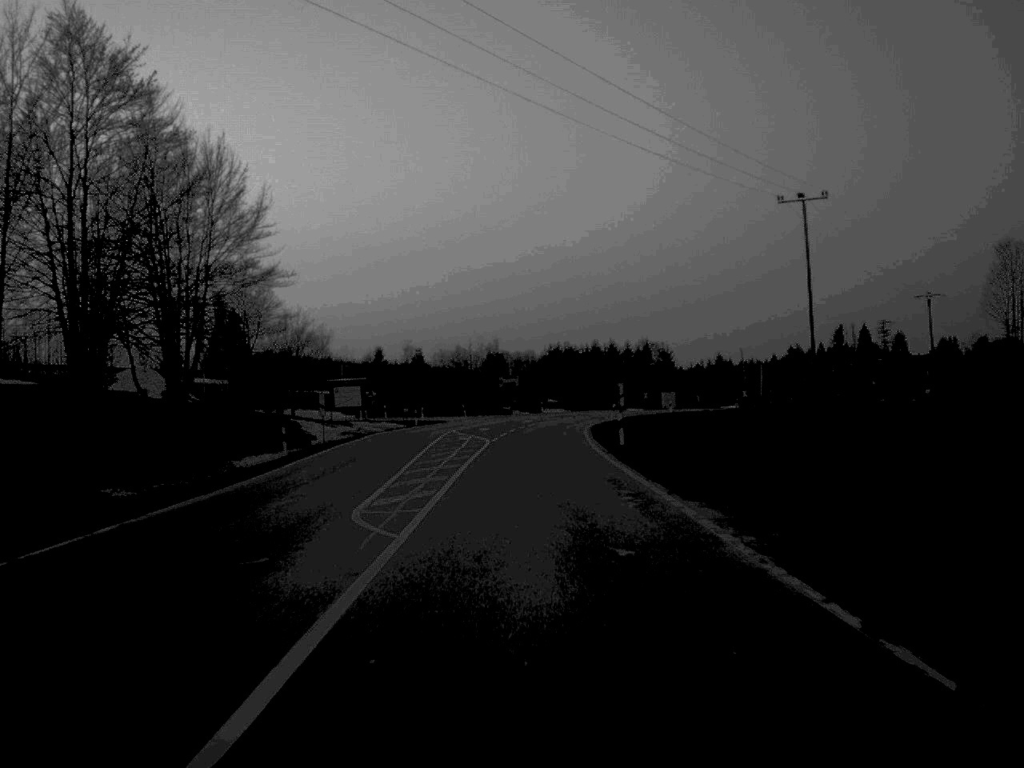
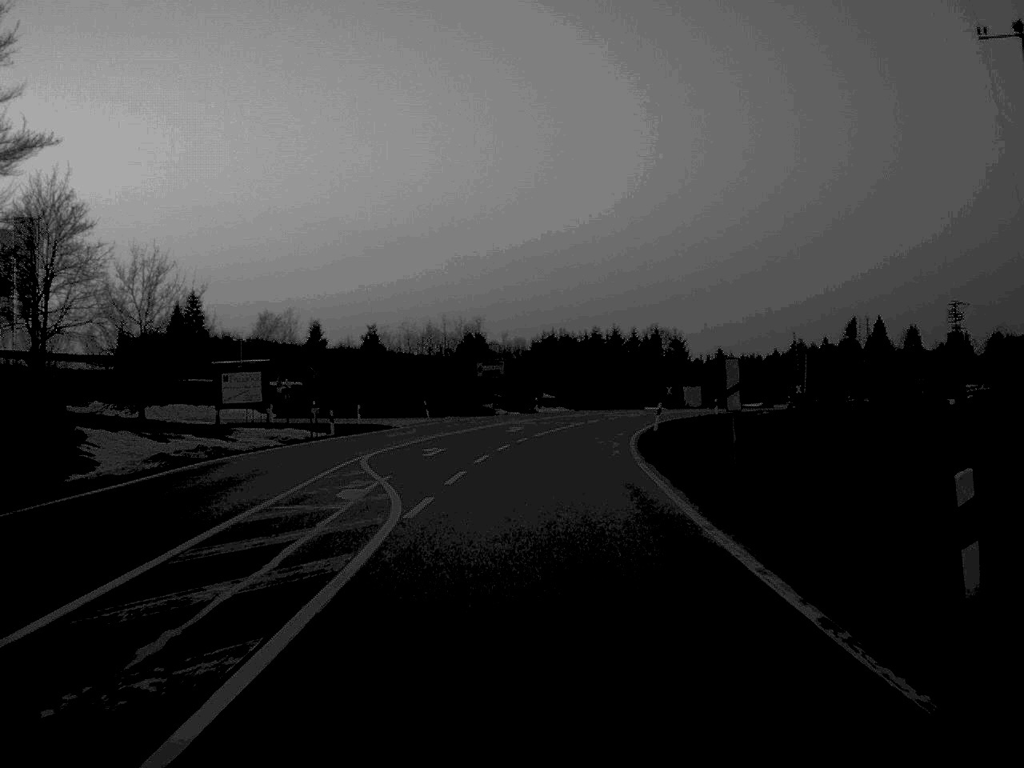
(+0.1, +31.7) m; +1°
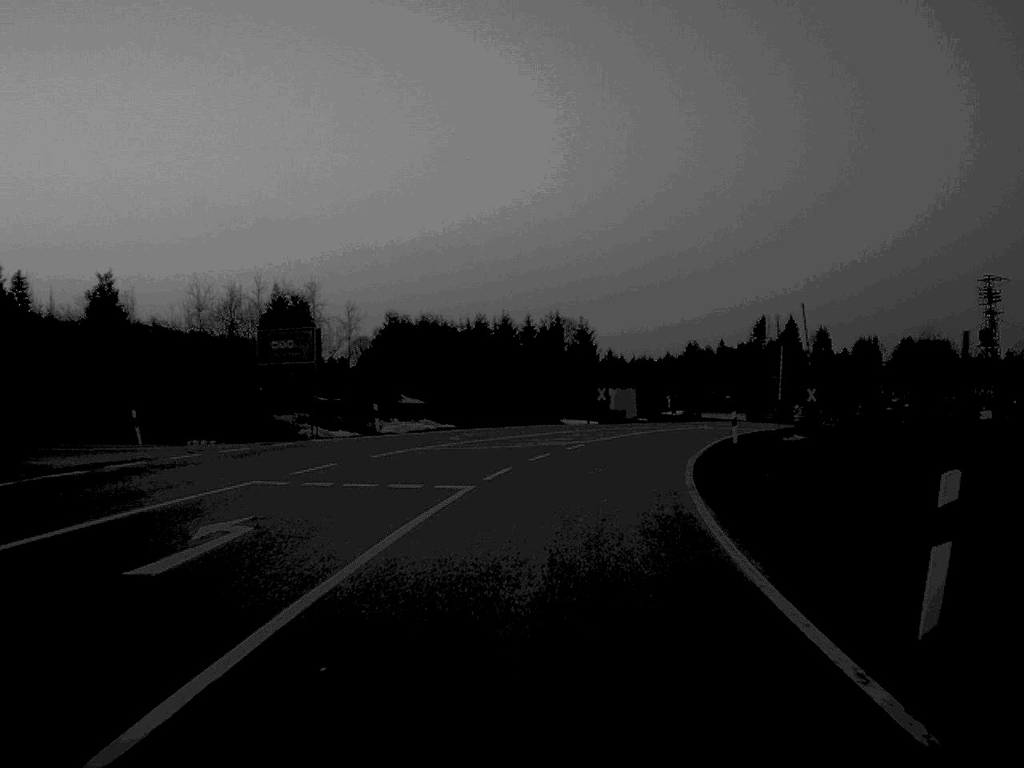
(+1.6, +40.1) m; +6°
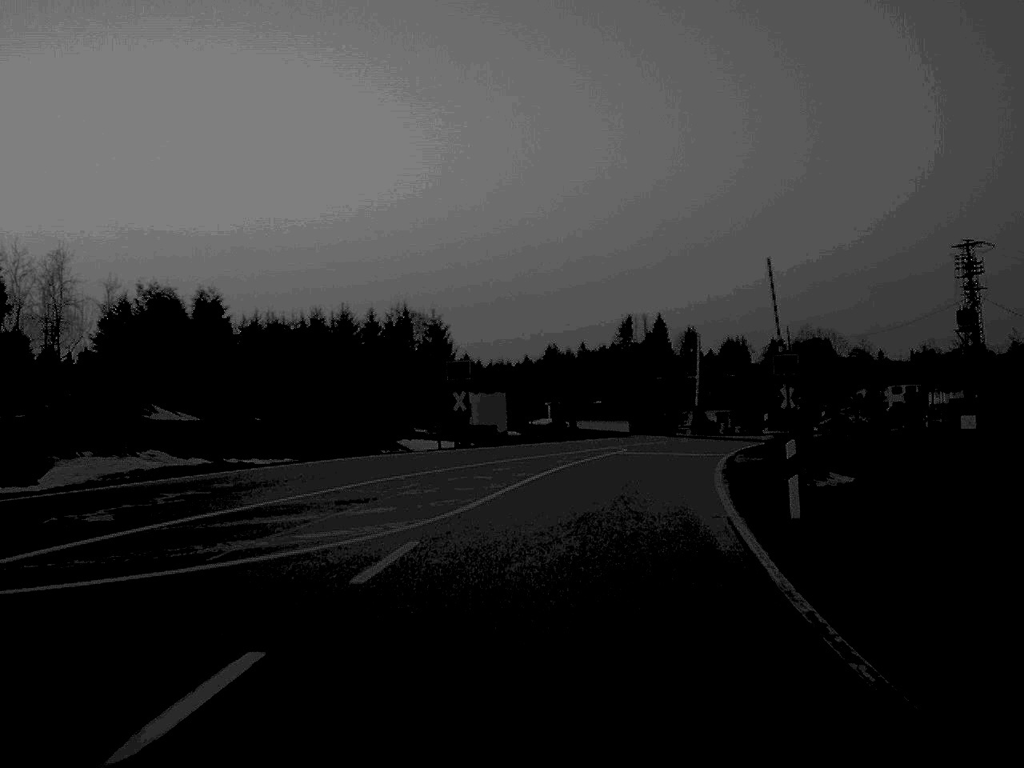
(+1.3, +23.9) m; +6°
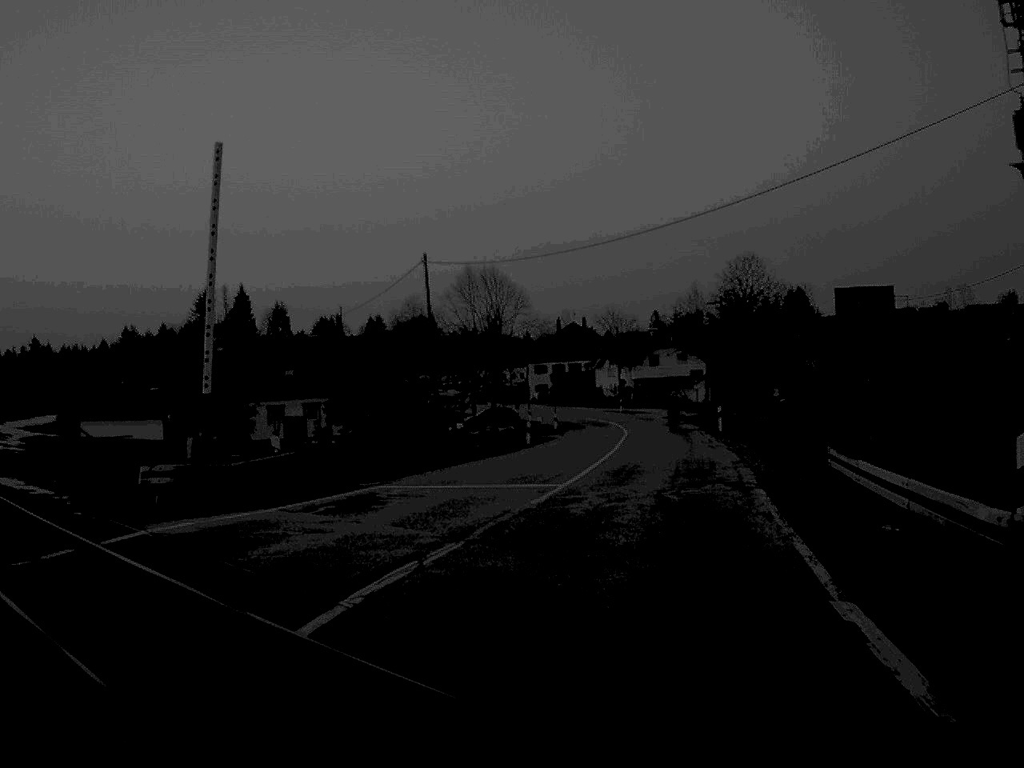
(+7.8, +51.0) m; +18°
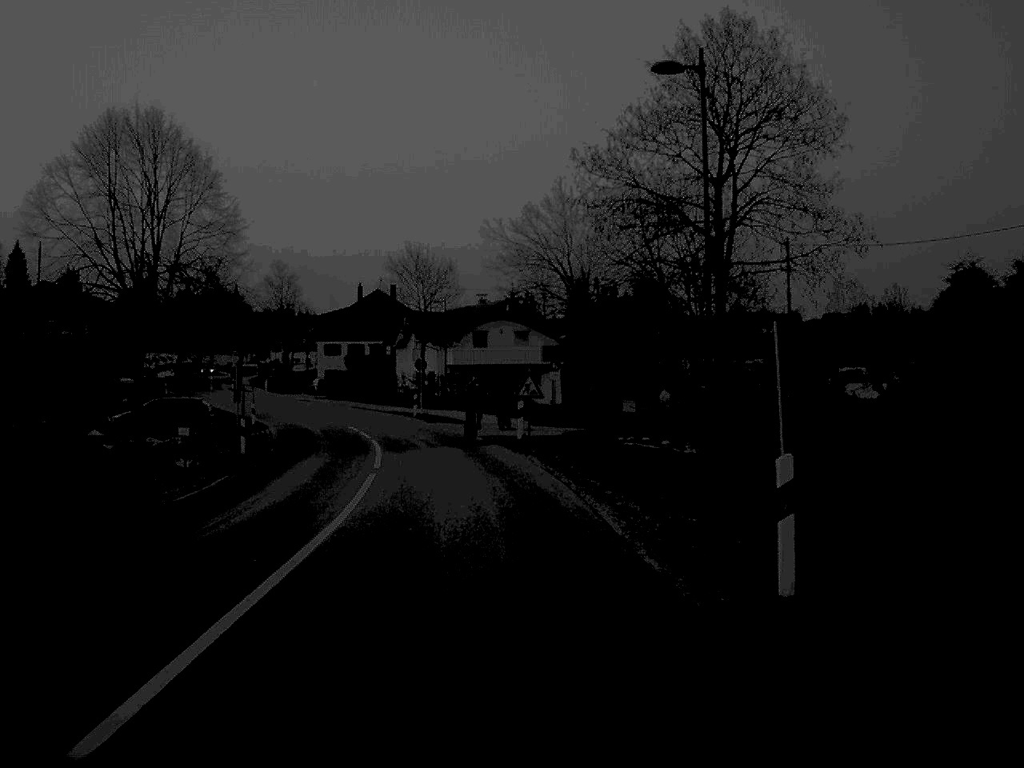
(+4.5, +42.5) m; +7°
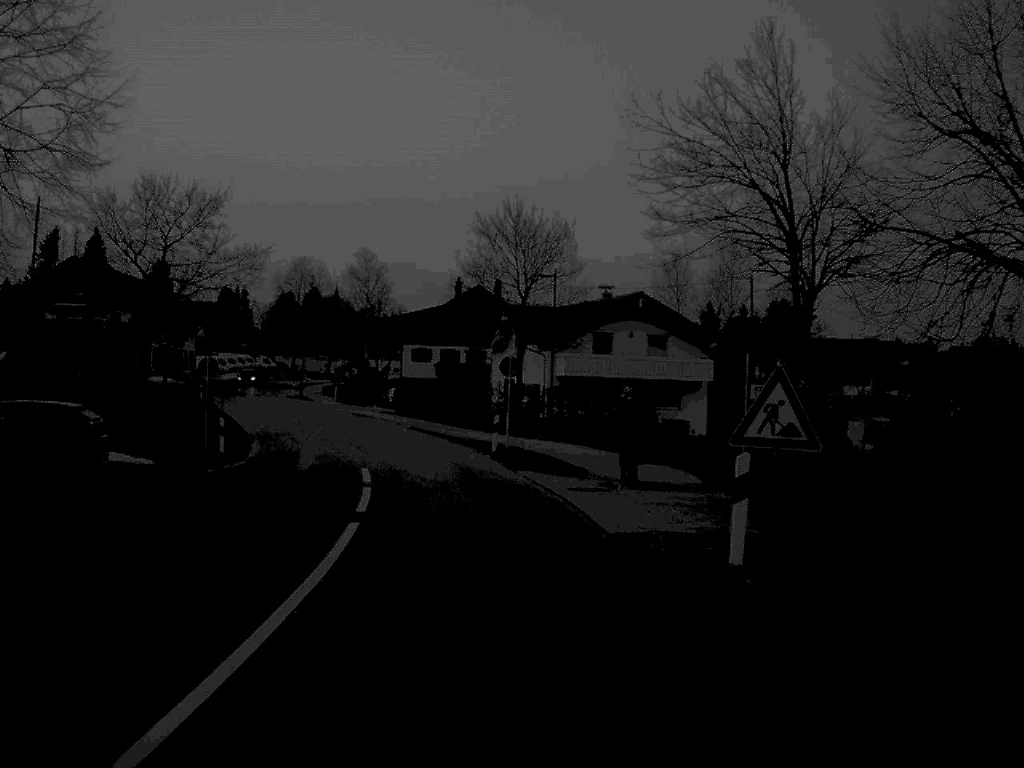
(-0.9, +22.9) m; -5°
